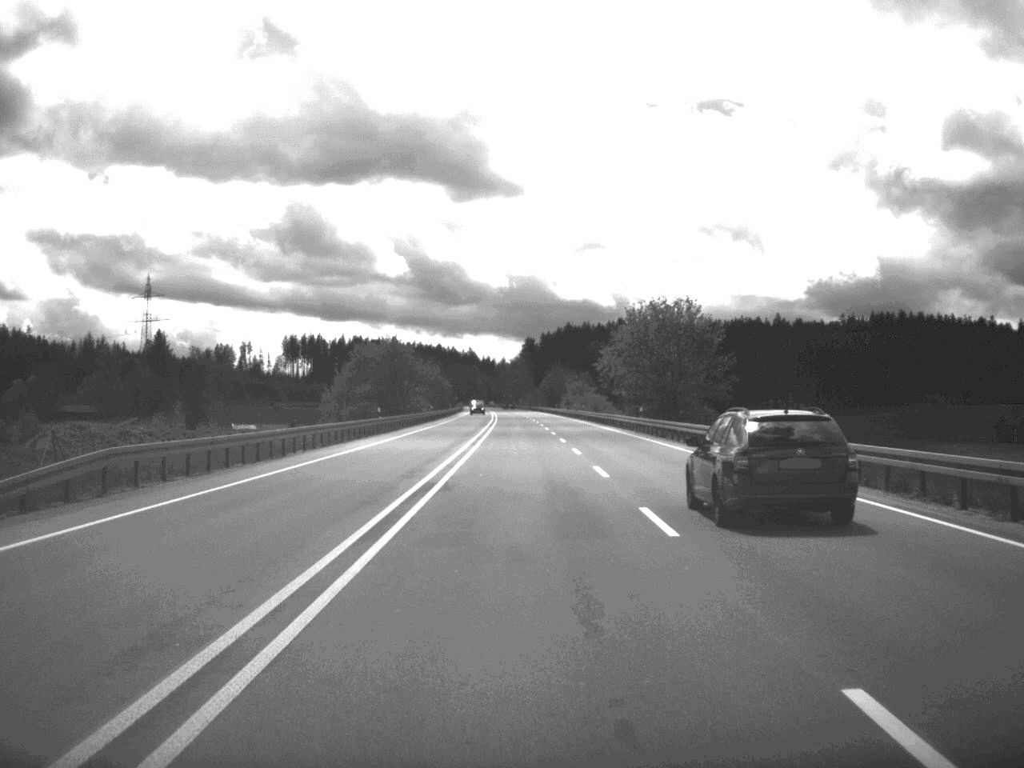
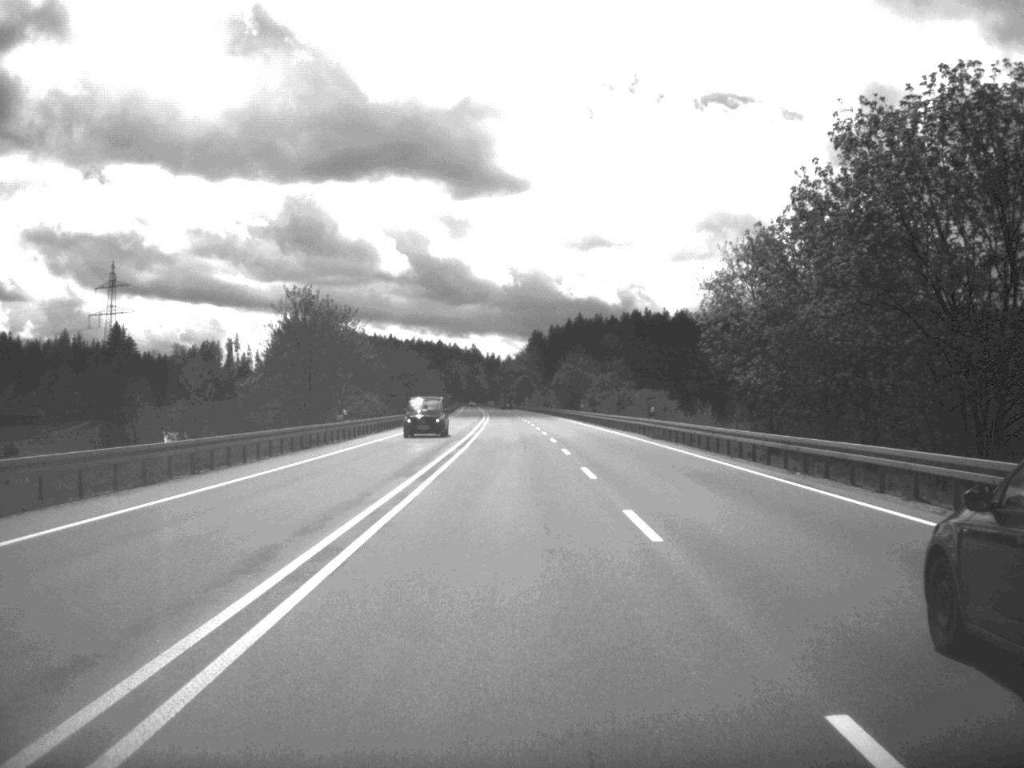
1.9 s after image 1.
(-0.2, +59.8) m; 0°
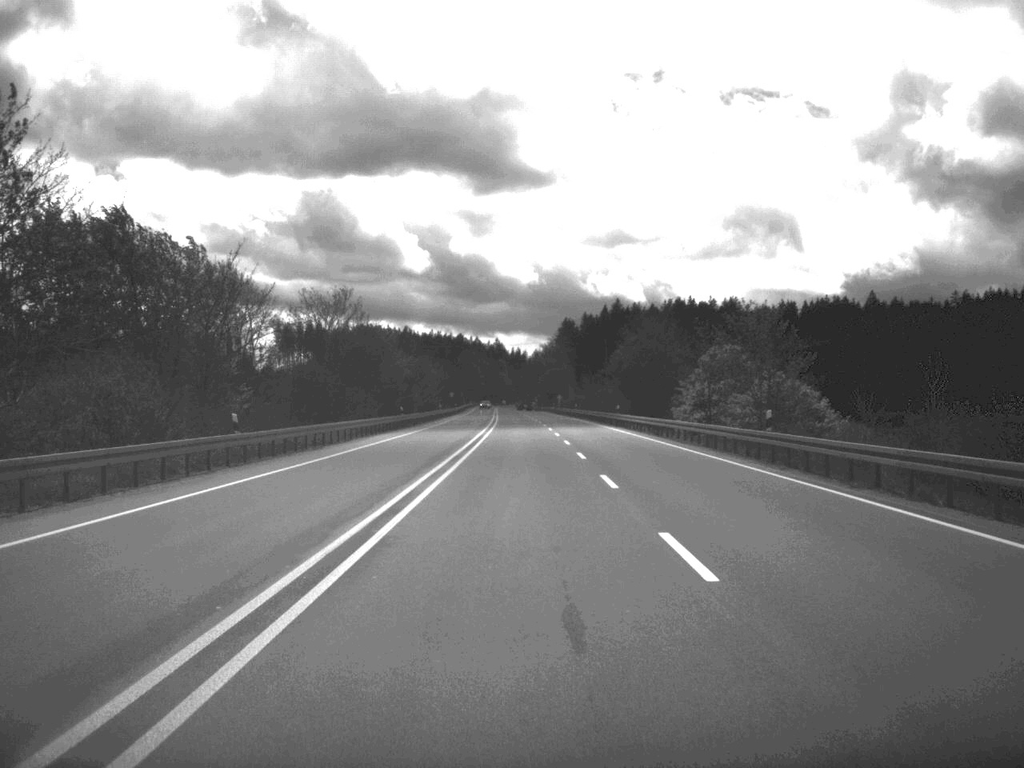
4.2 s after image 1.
(-1.0, +74.3) m; -1°
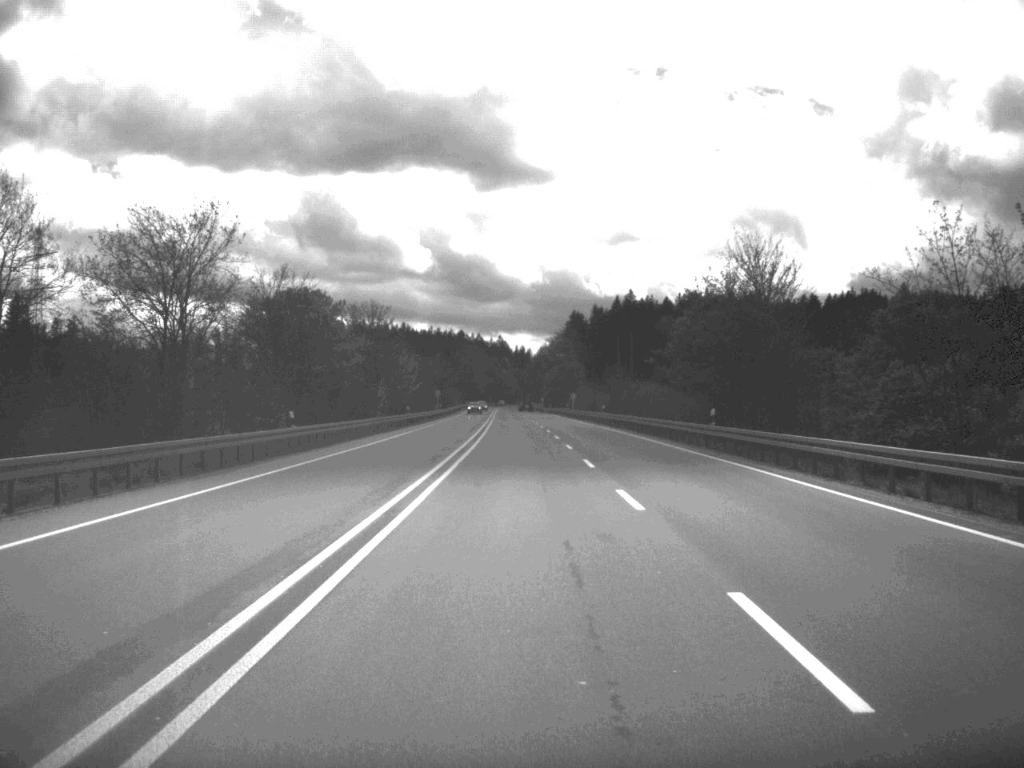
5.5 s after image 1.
(-0.1, +40.1) m; 0°
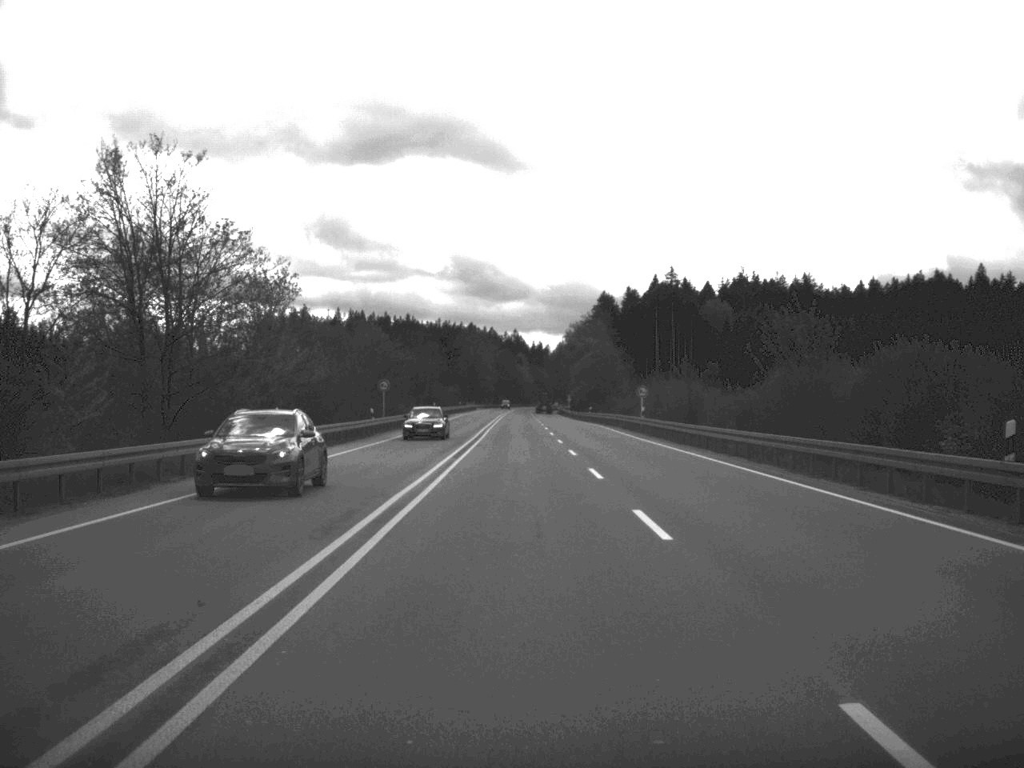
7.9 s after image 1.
(-0.7, +74.9) m; -1°
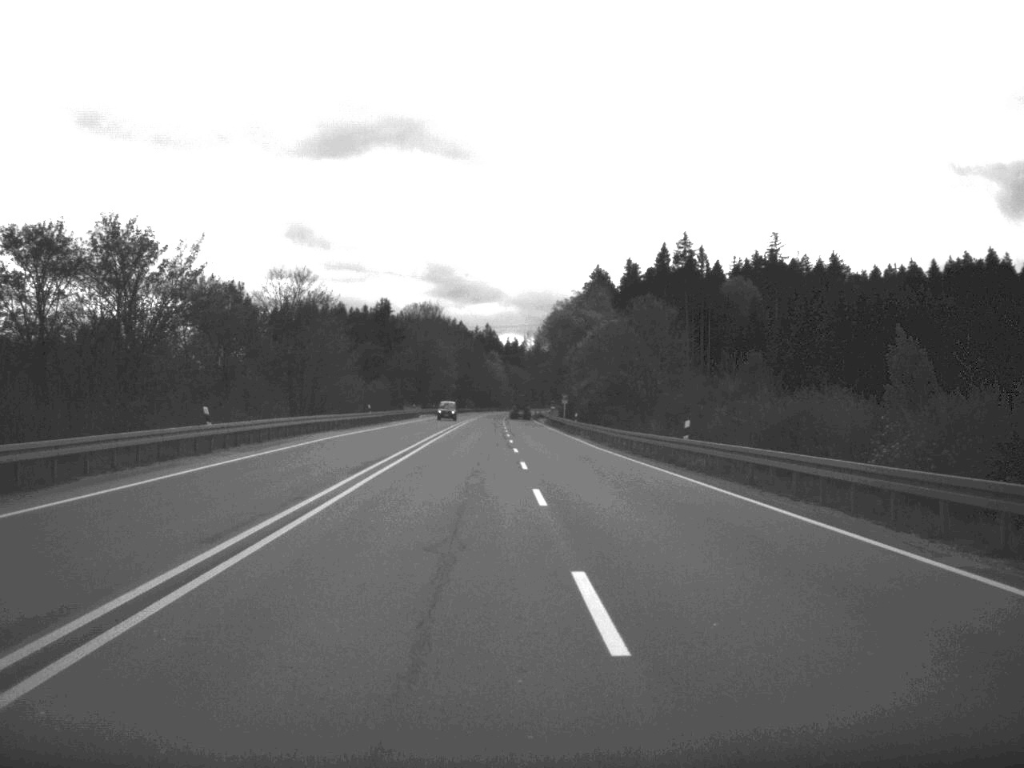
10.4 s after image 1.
(+0.4, +77.5) m; +1°
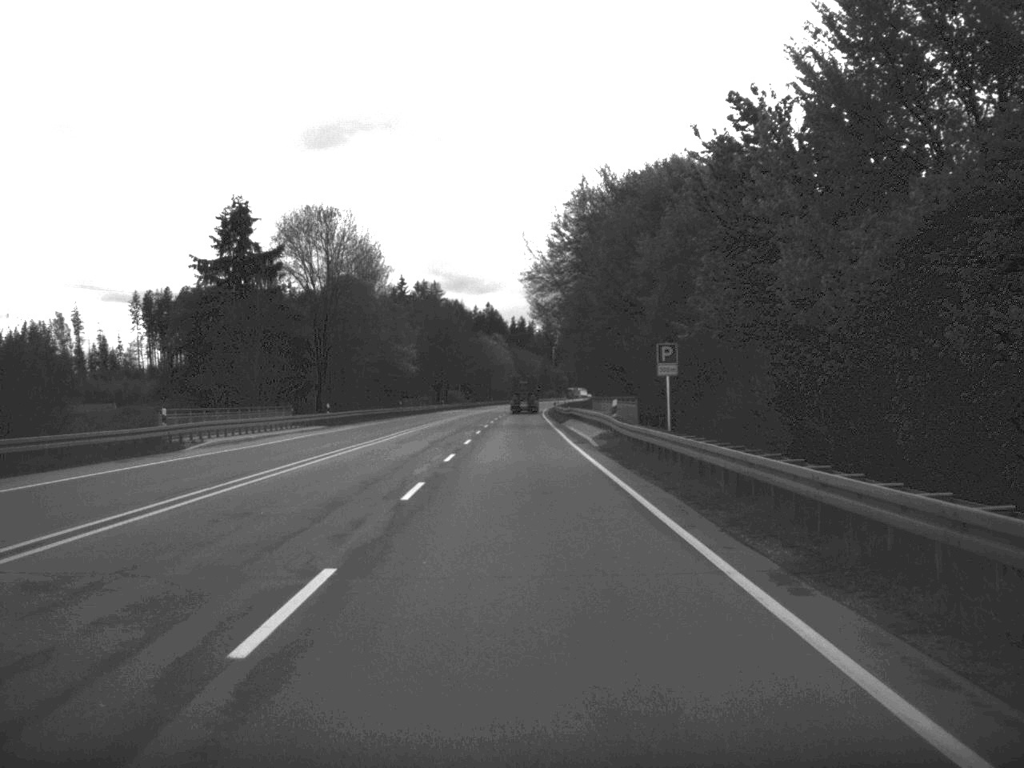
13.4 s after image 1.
(-0.1, +95.1) m; -1°
